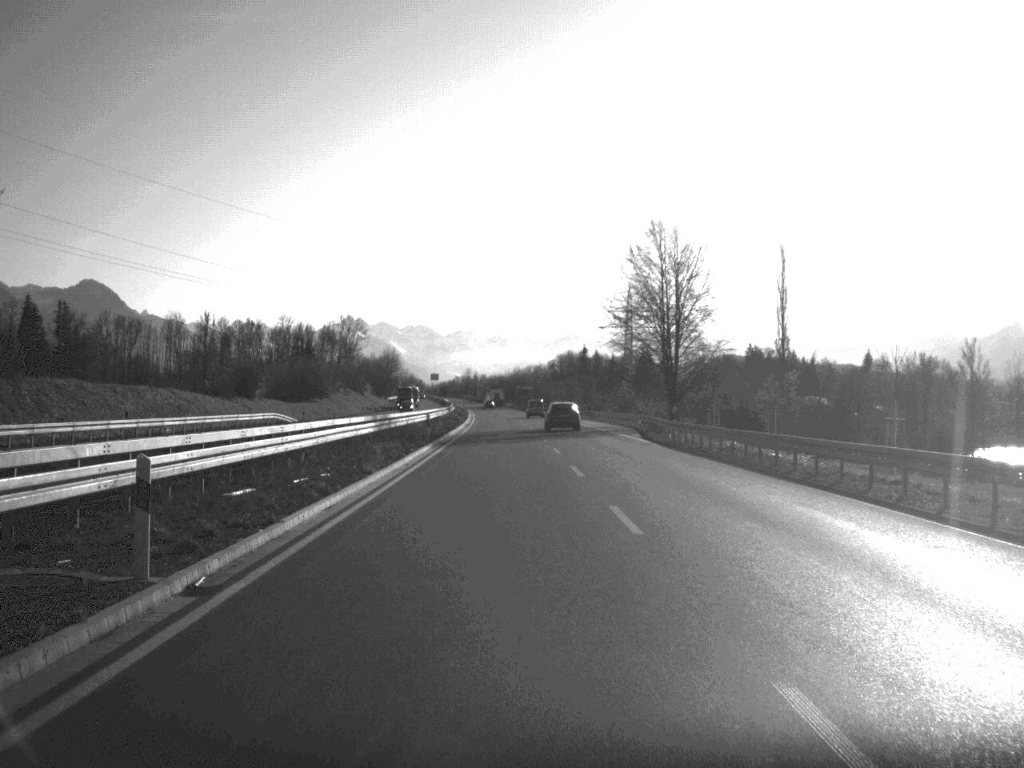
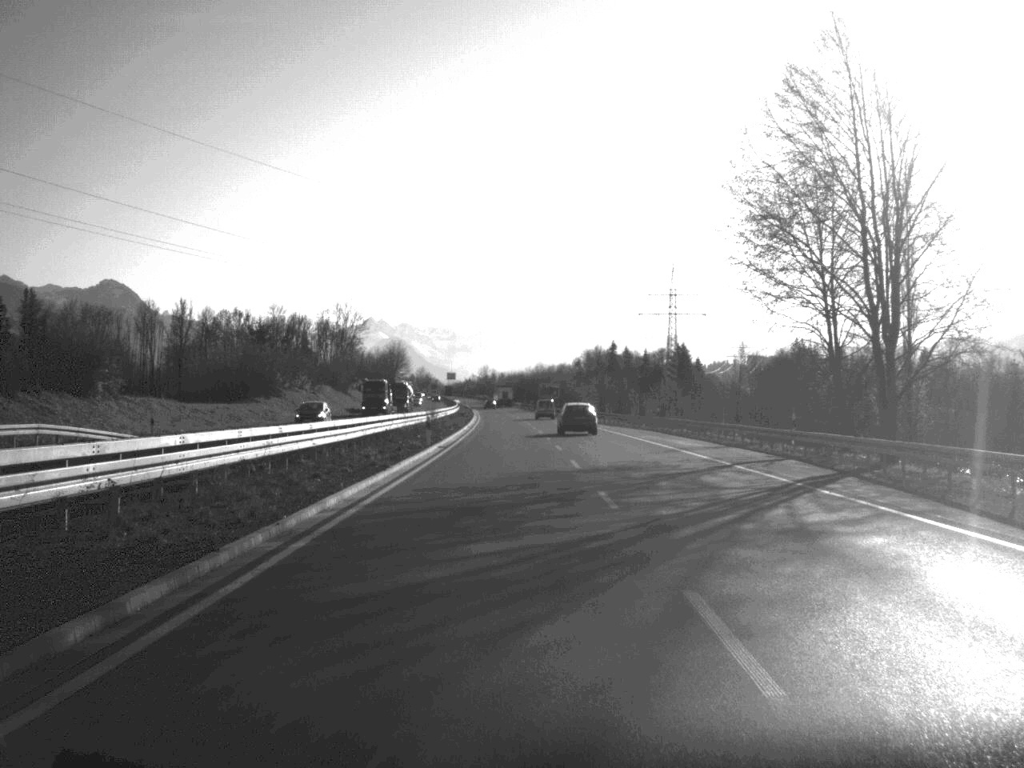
(-0.4, +44.2) m; -1°
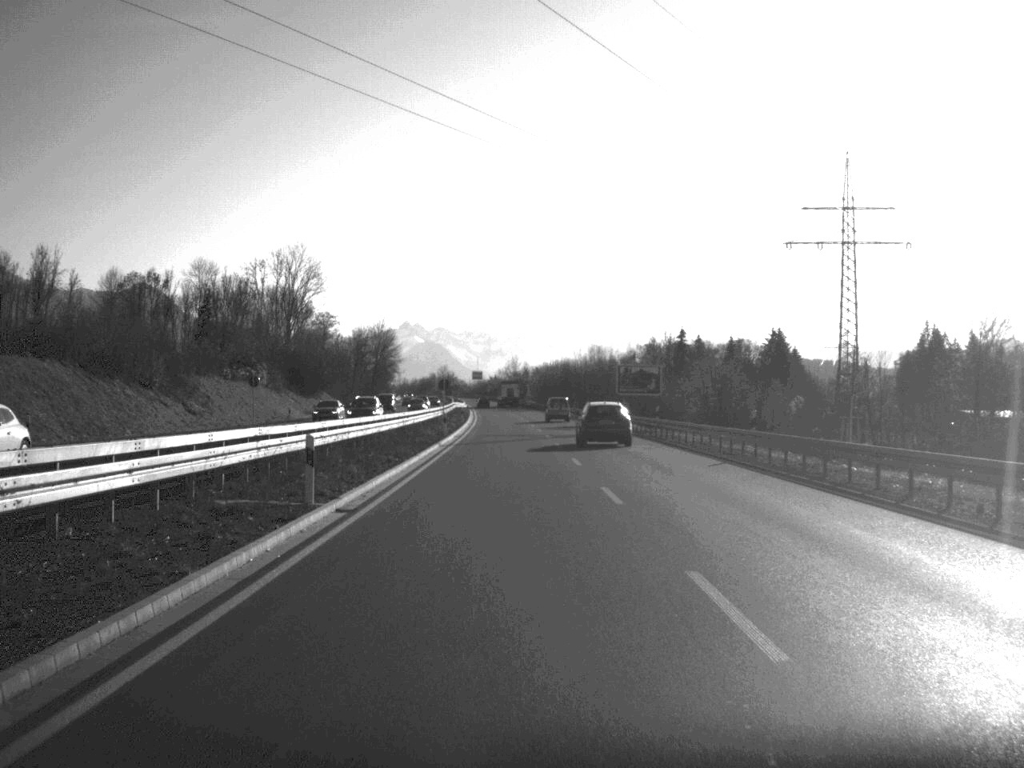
(-1.7, +106.5) m; -2°
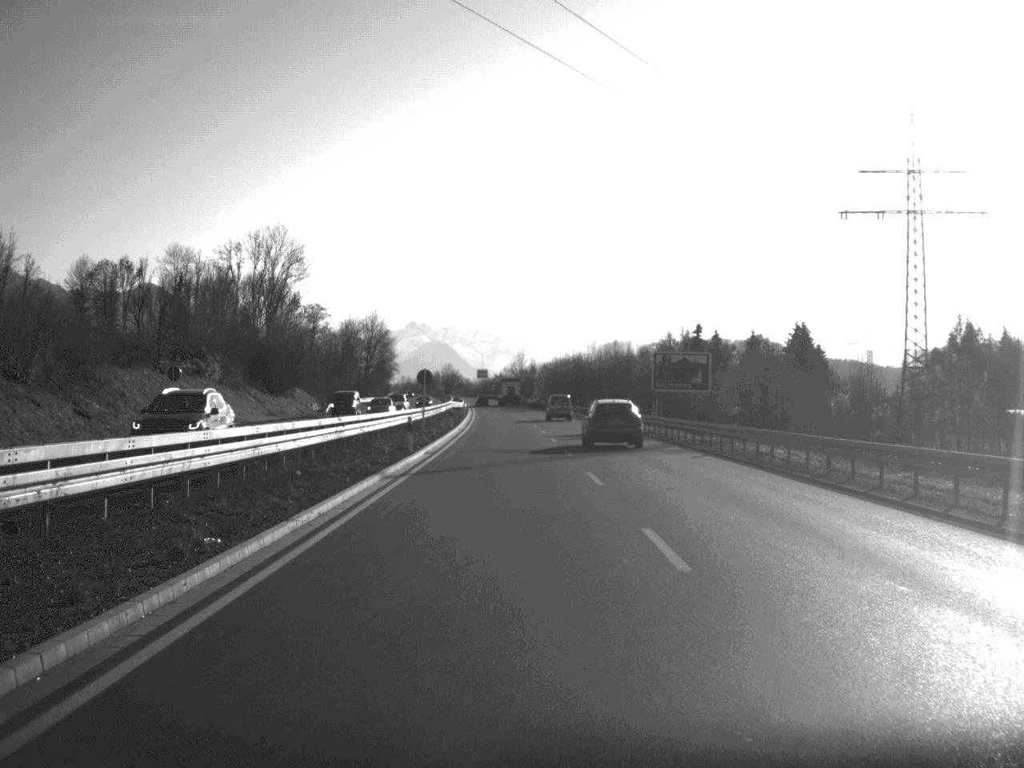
(0.0, +20.1) m; 0°
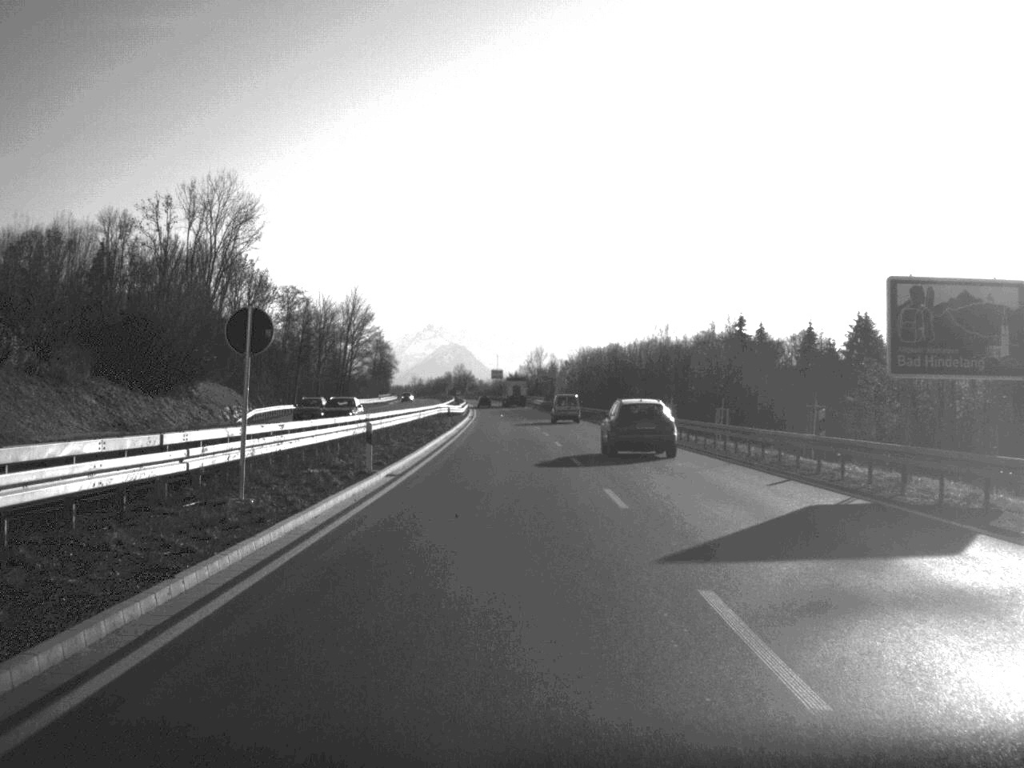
(-0.3, +41.0) m; -1°
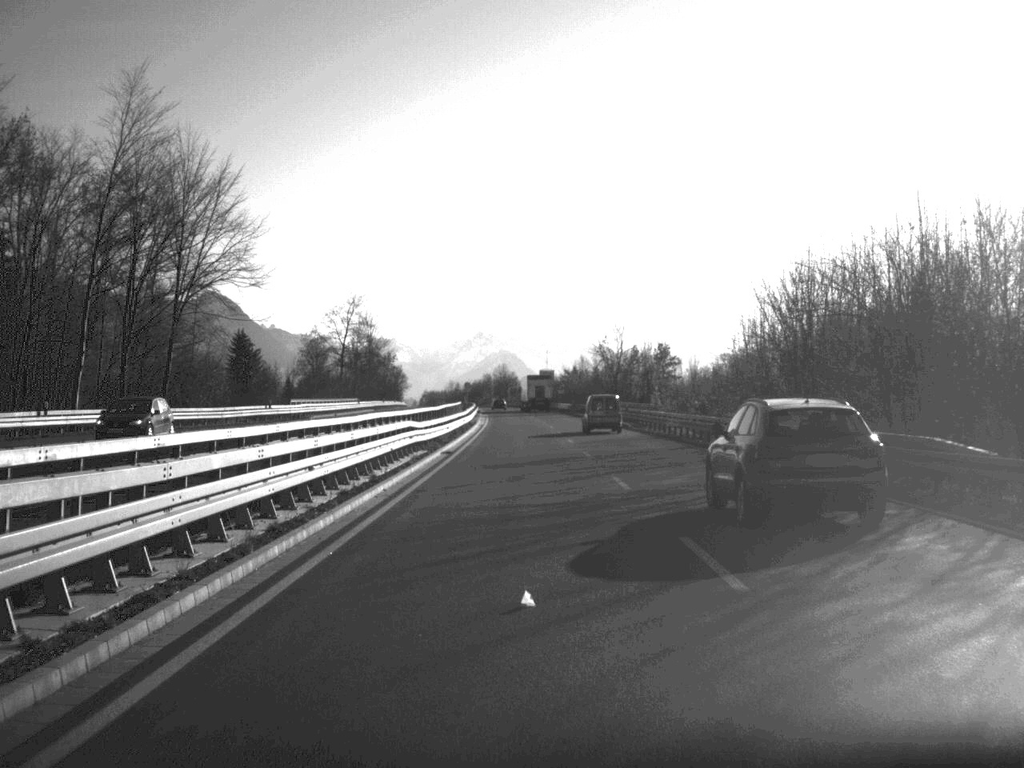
(-2.1, +103.5) m; -2°
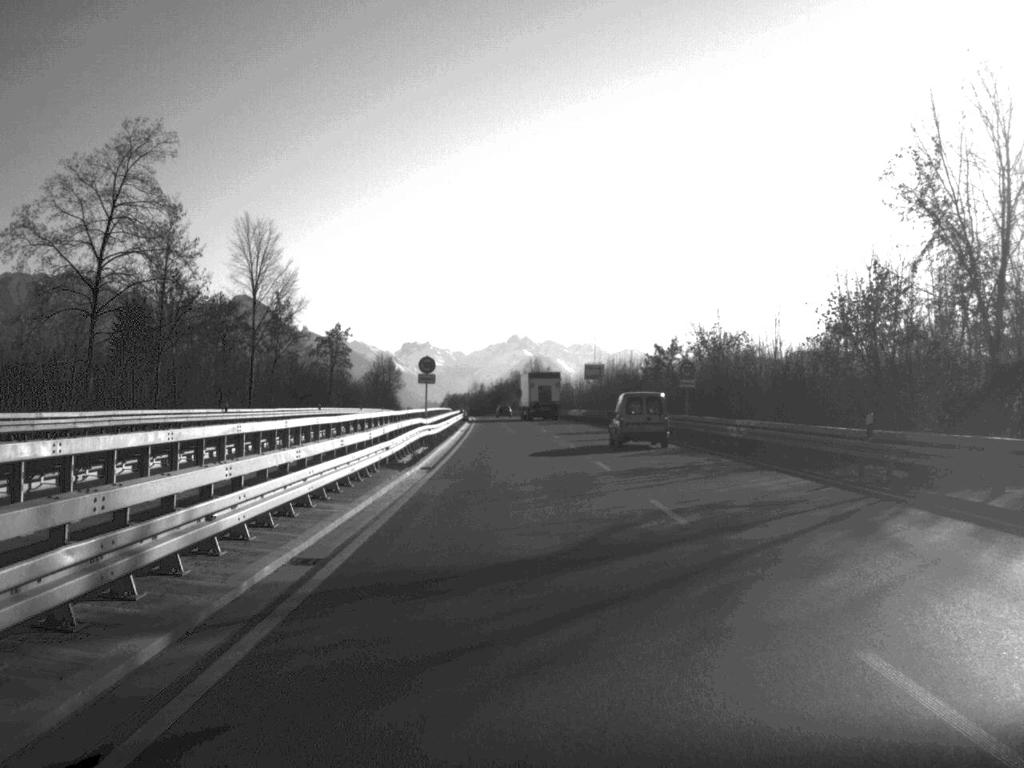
(-1.4, +102.0) m; -2°
